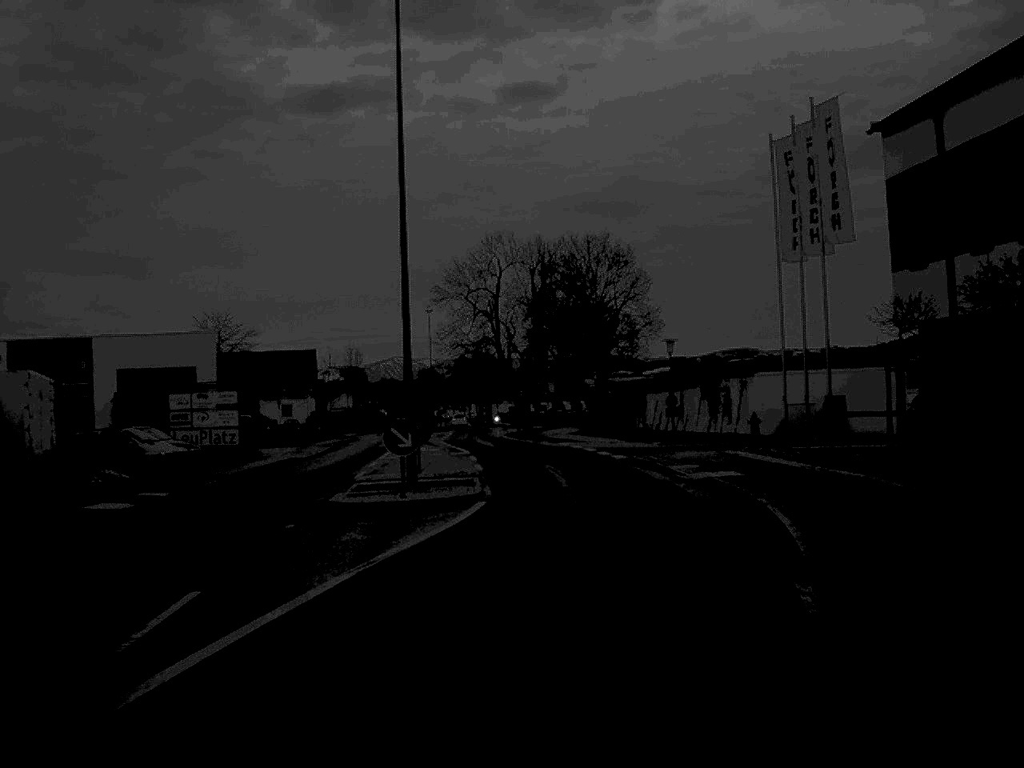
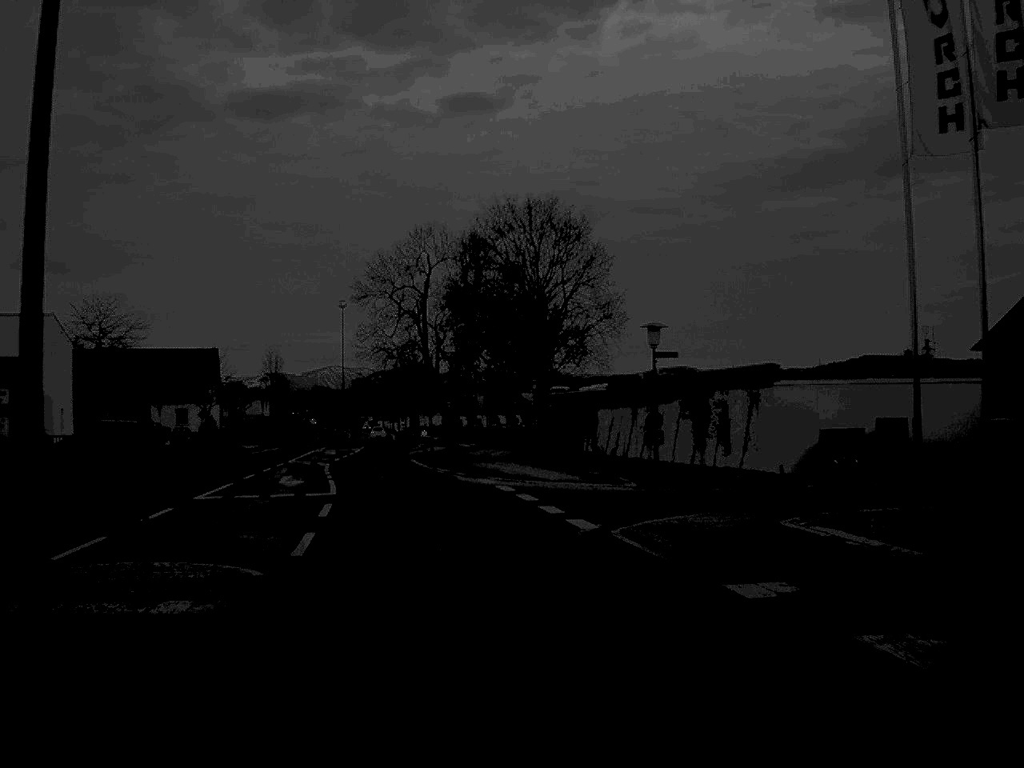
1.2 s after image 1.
(+0.7, +15.8) m; +3°
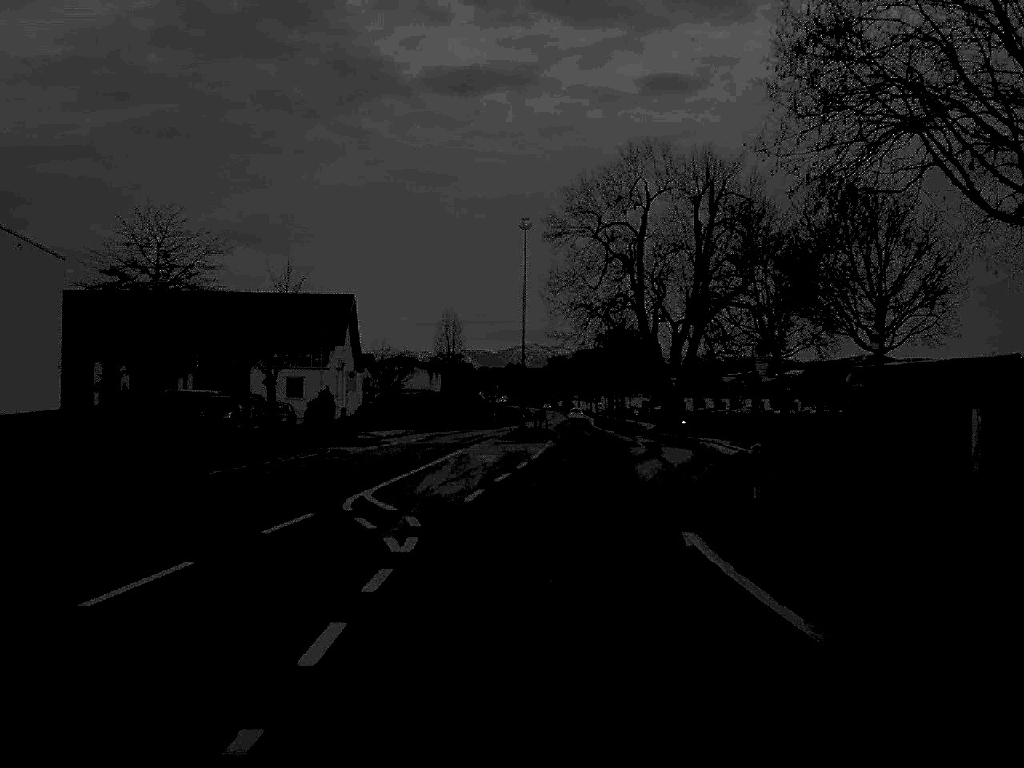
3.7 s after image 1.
(-3.6, +33.1) m; -9°
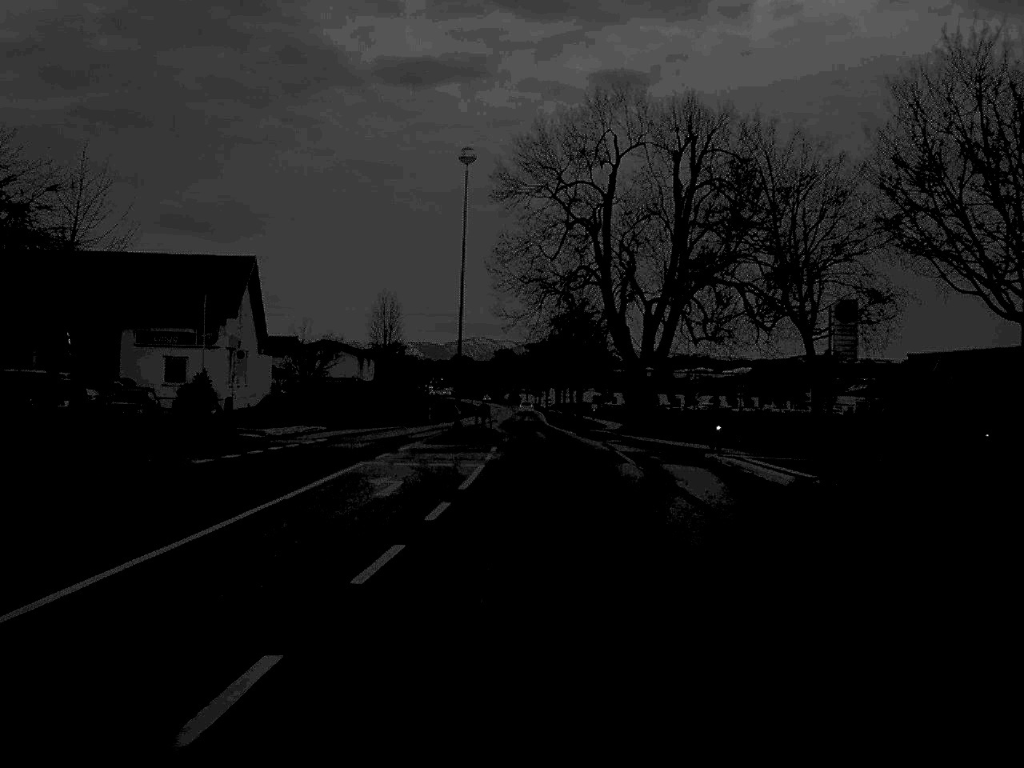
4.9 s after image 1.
(+0.3, +16.5) m; +2°
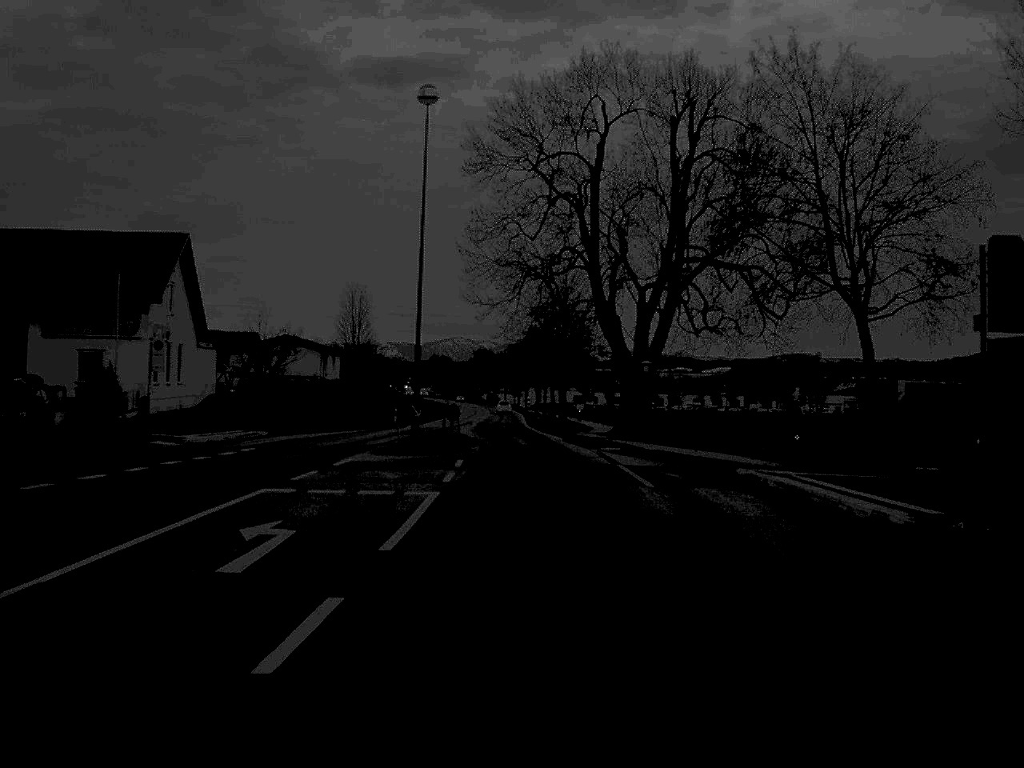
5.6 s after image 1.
(+0.1, +9.7) m; +1°
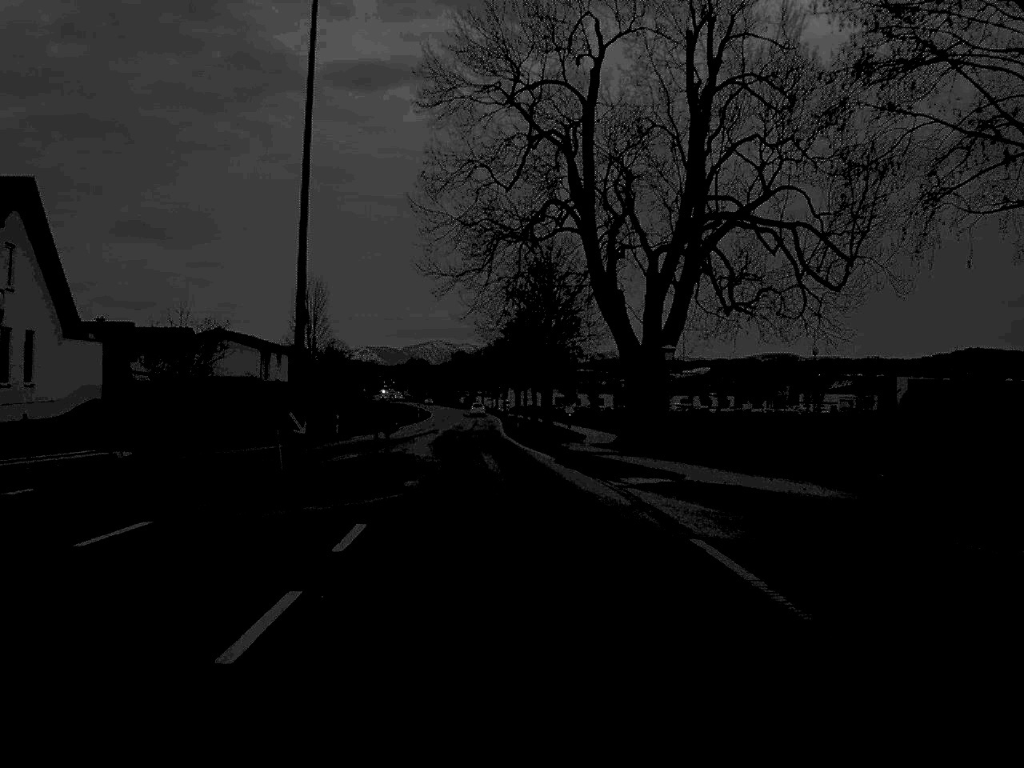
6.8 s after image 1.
(+0.2, +17.0) m; +1°
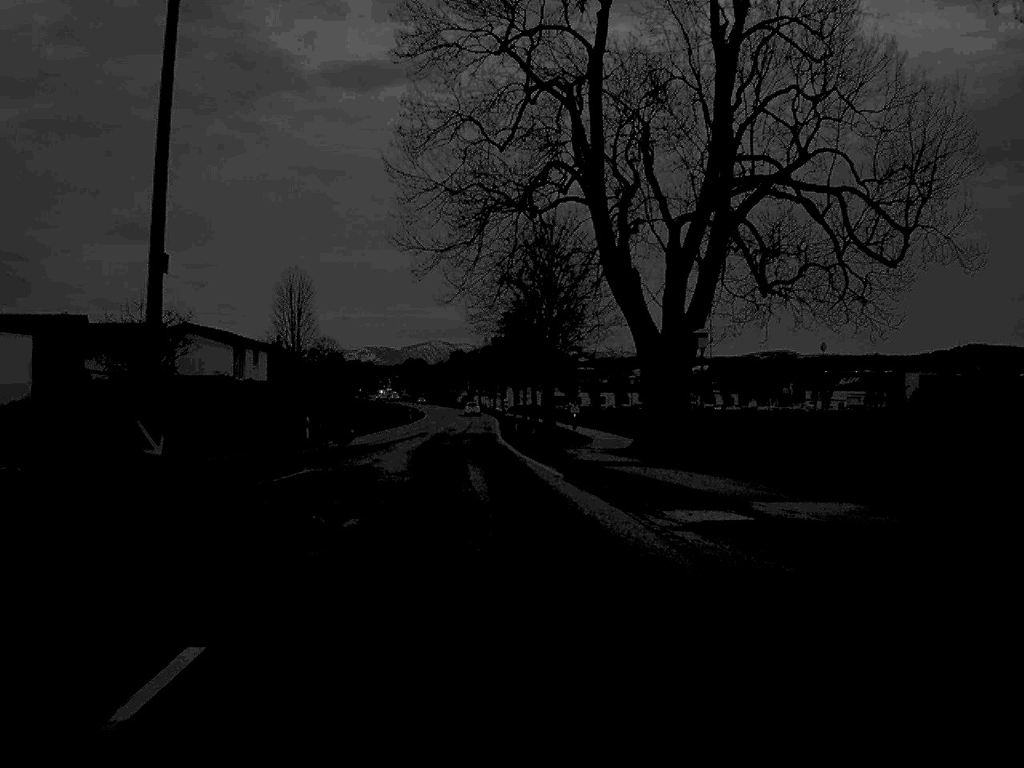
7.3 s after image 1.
(0.0, +8.4) m; 0°
